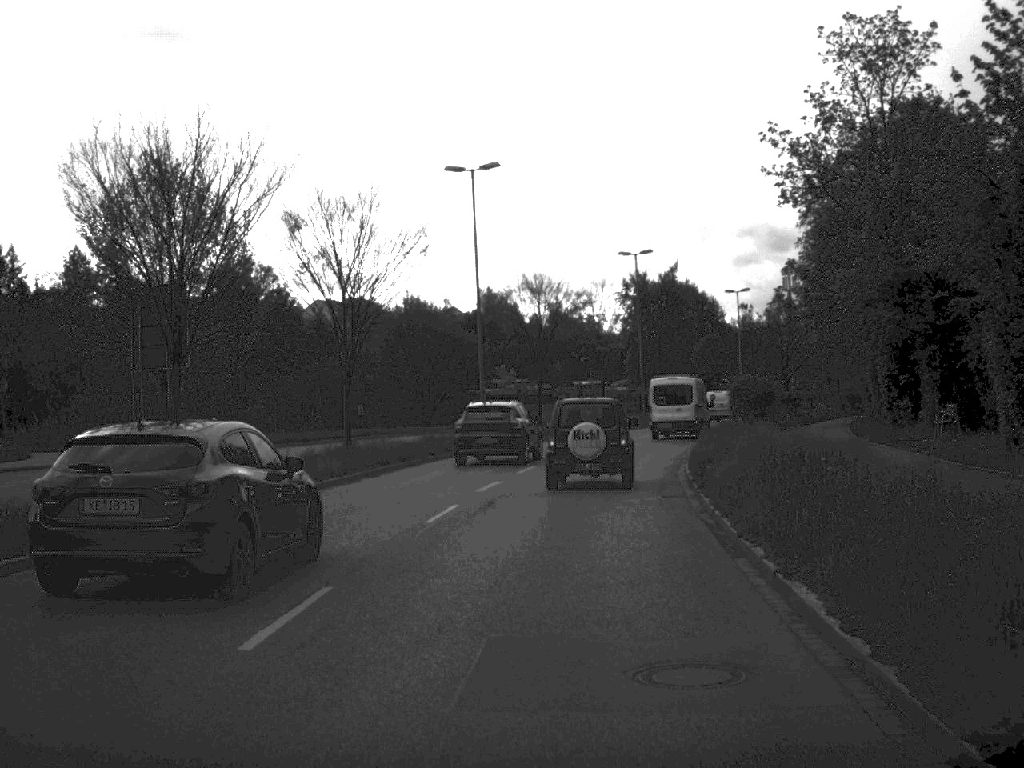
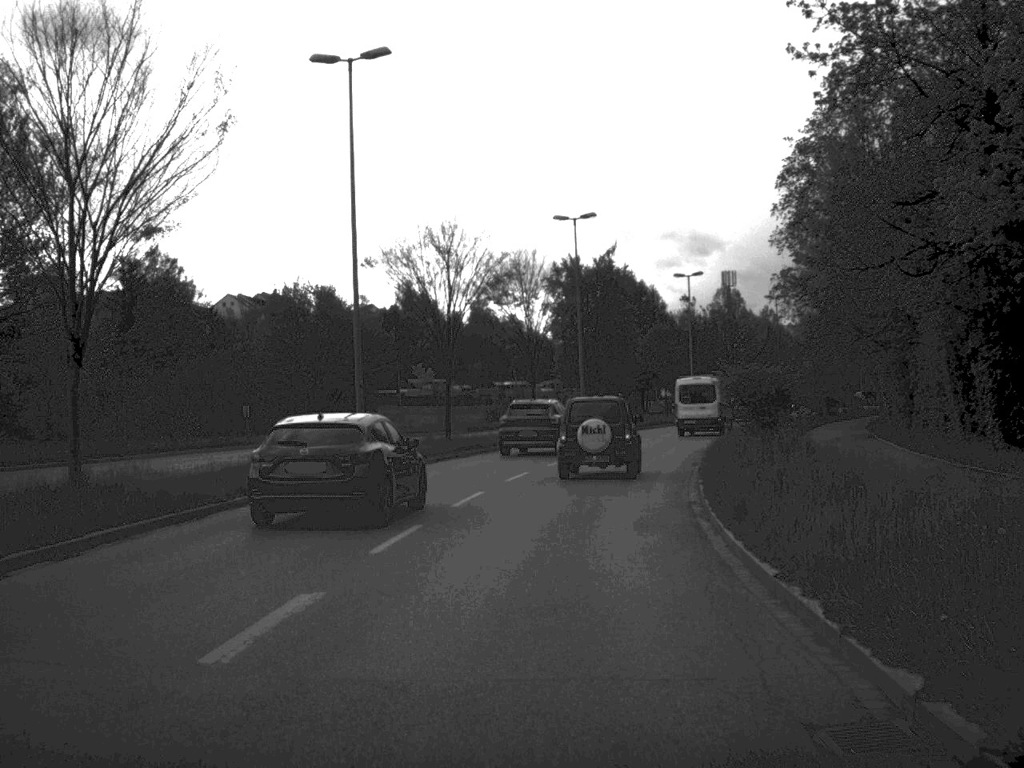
(+0.5, +15.4) m; +3°
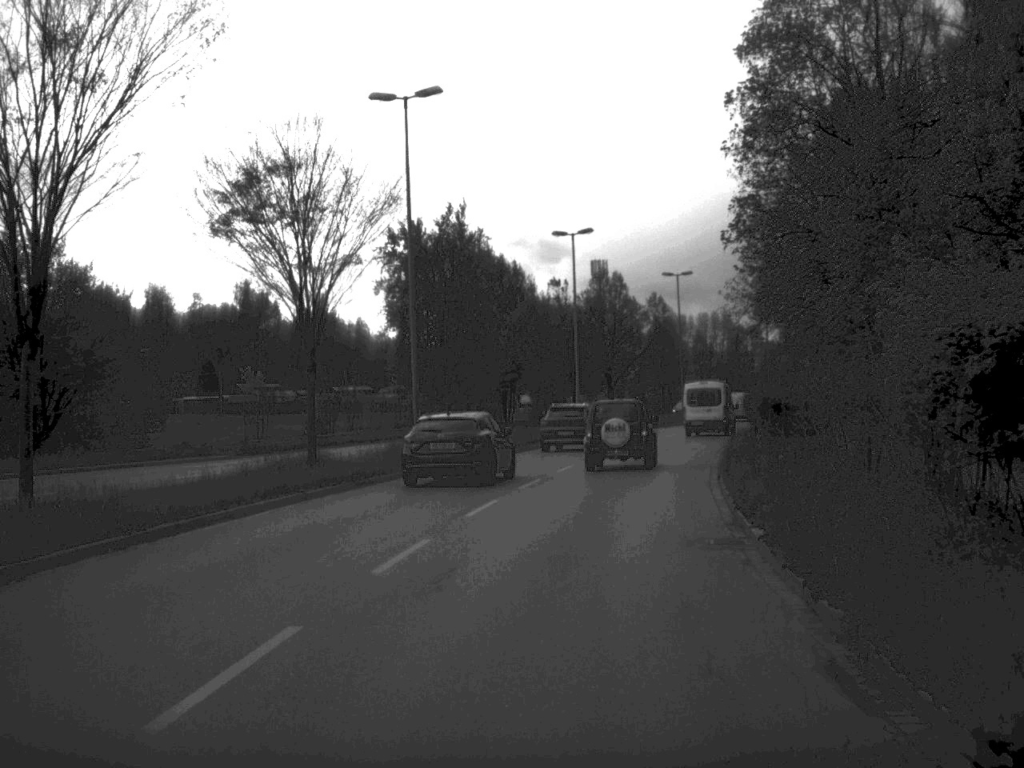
(+1.4, +25.0) m; +6°
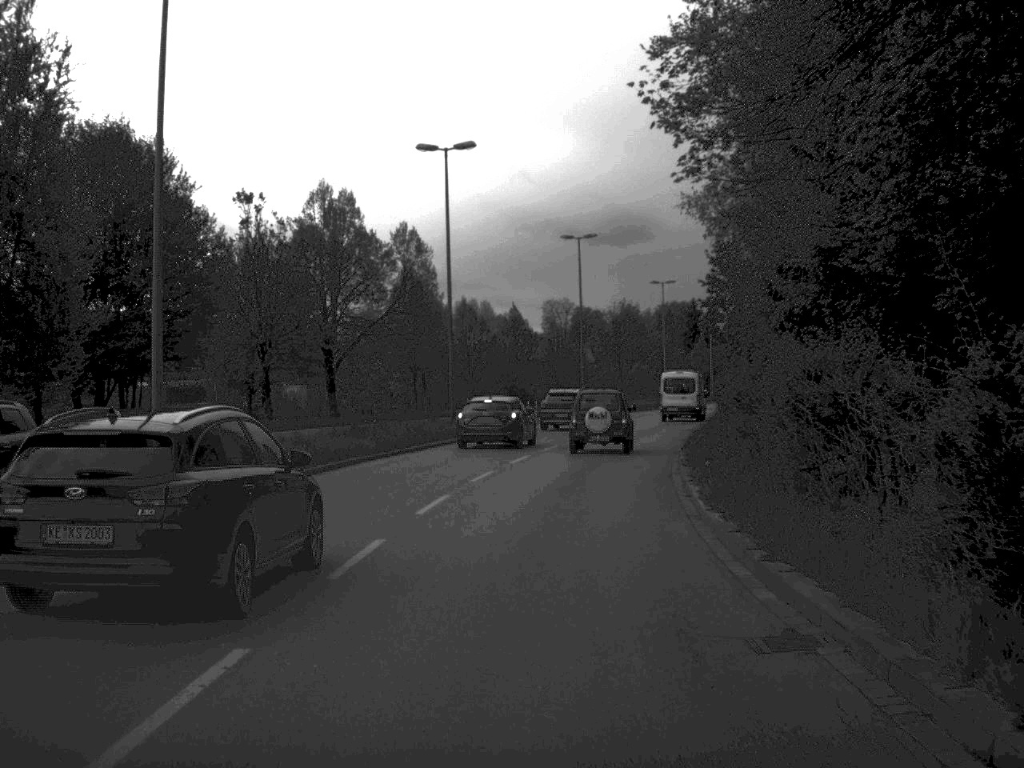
(+4.3, +42.1) m; +11°
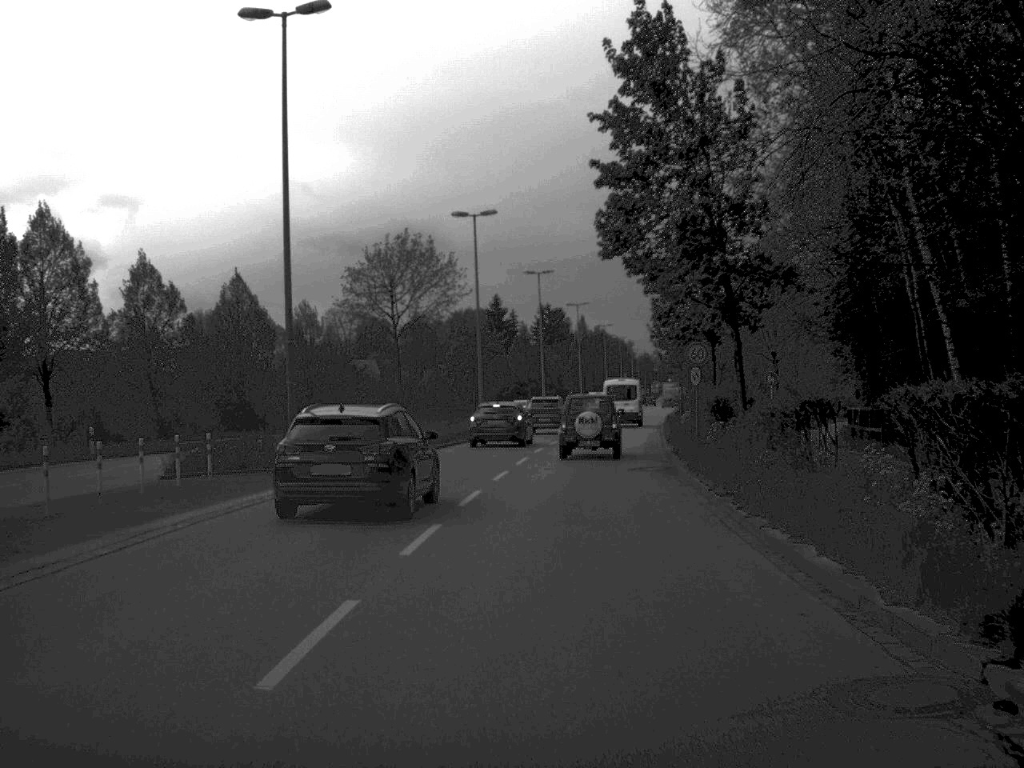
(+3.5, +45.0) m; +9°
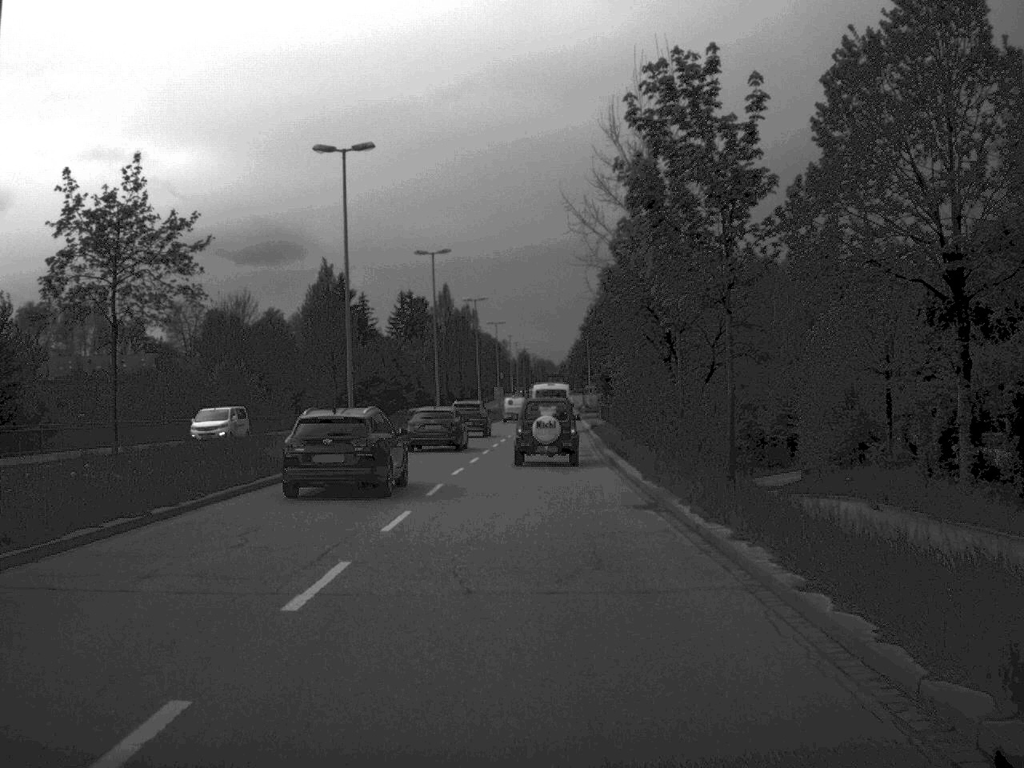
(+2.5, +44.5) m; +5°
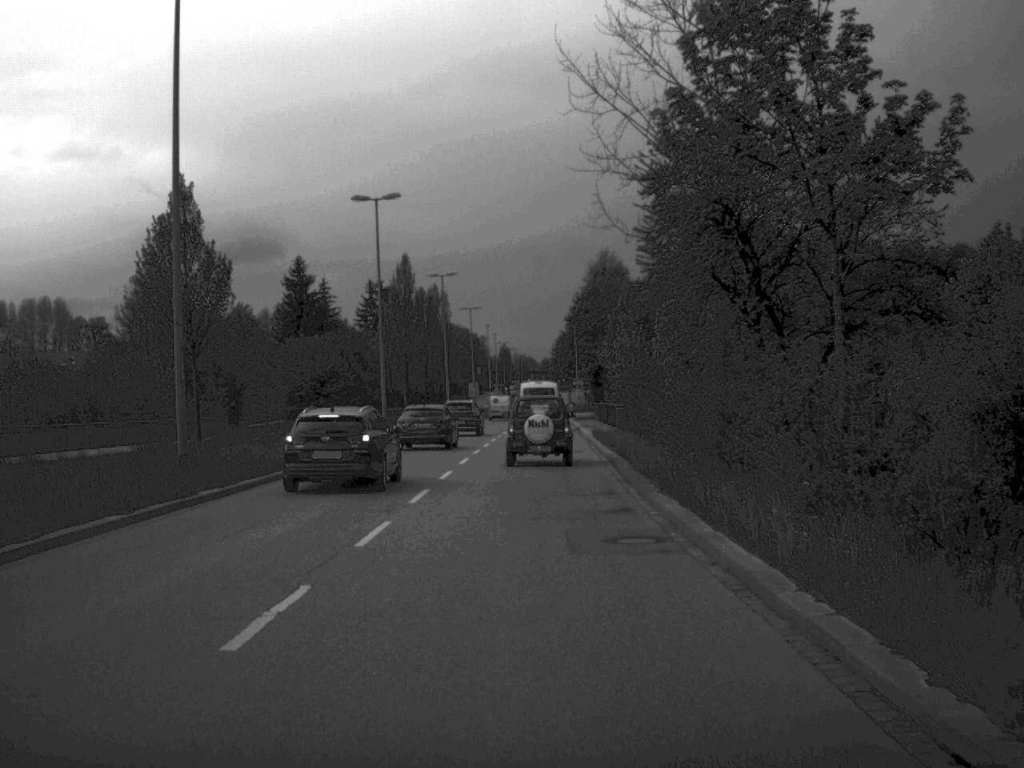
(+0.1, +19.4) m; +1°
